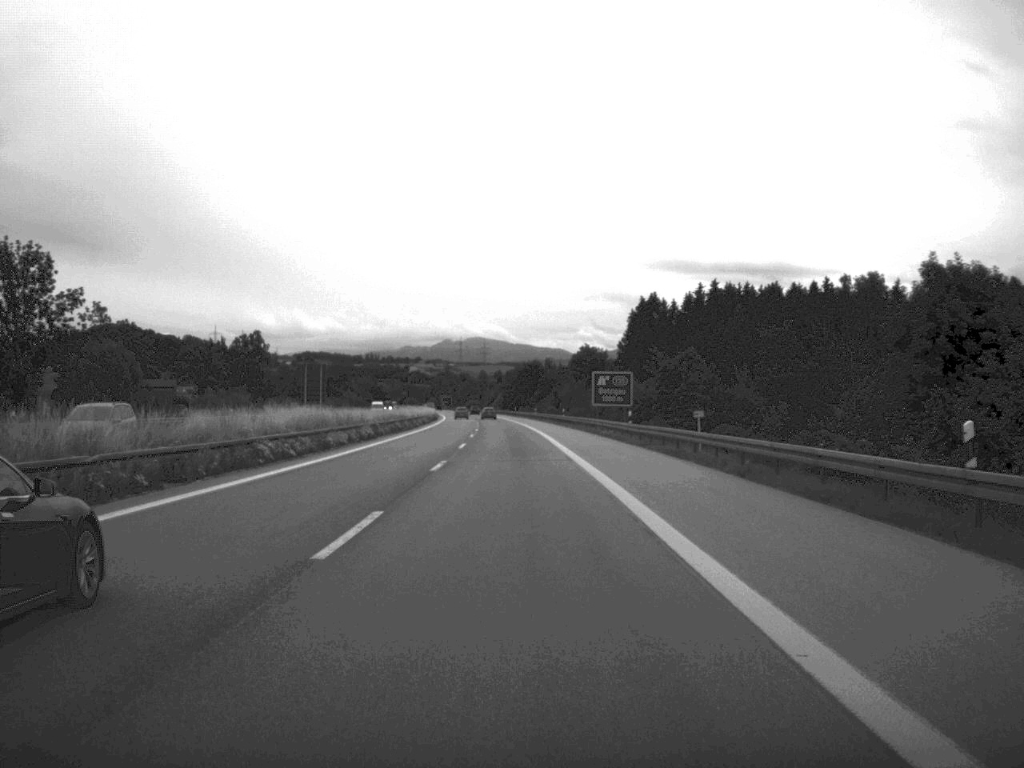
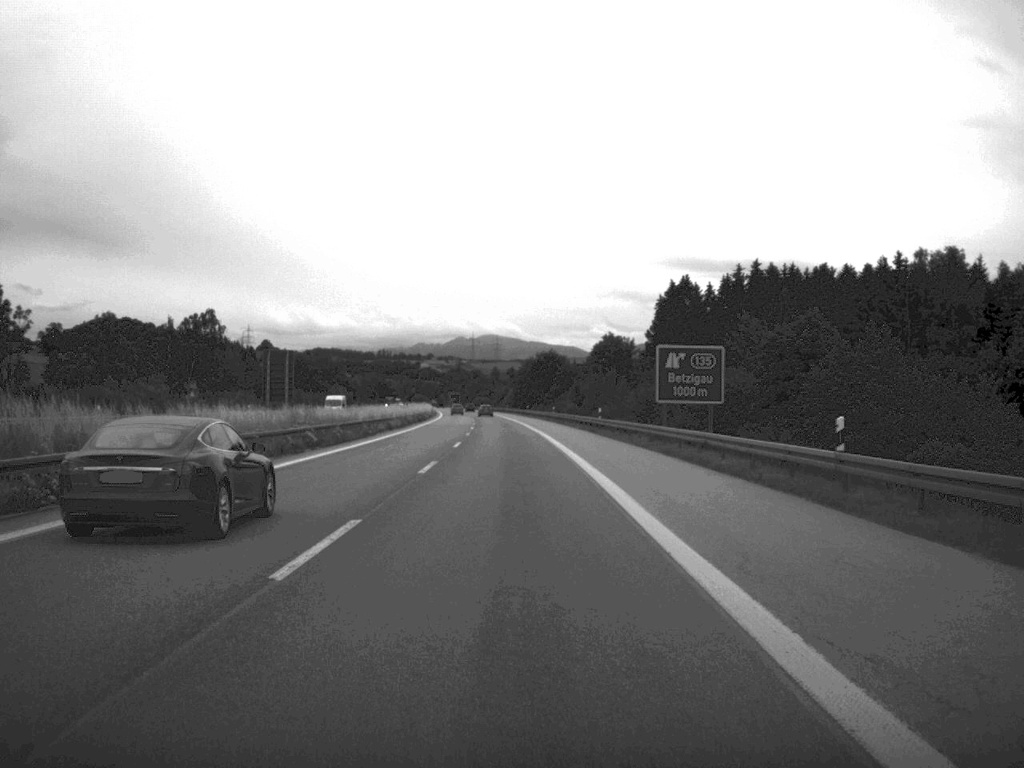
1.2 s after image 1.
(-0.2, +37.6) m; -1°
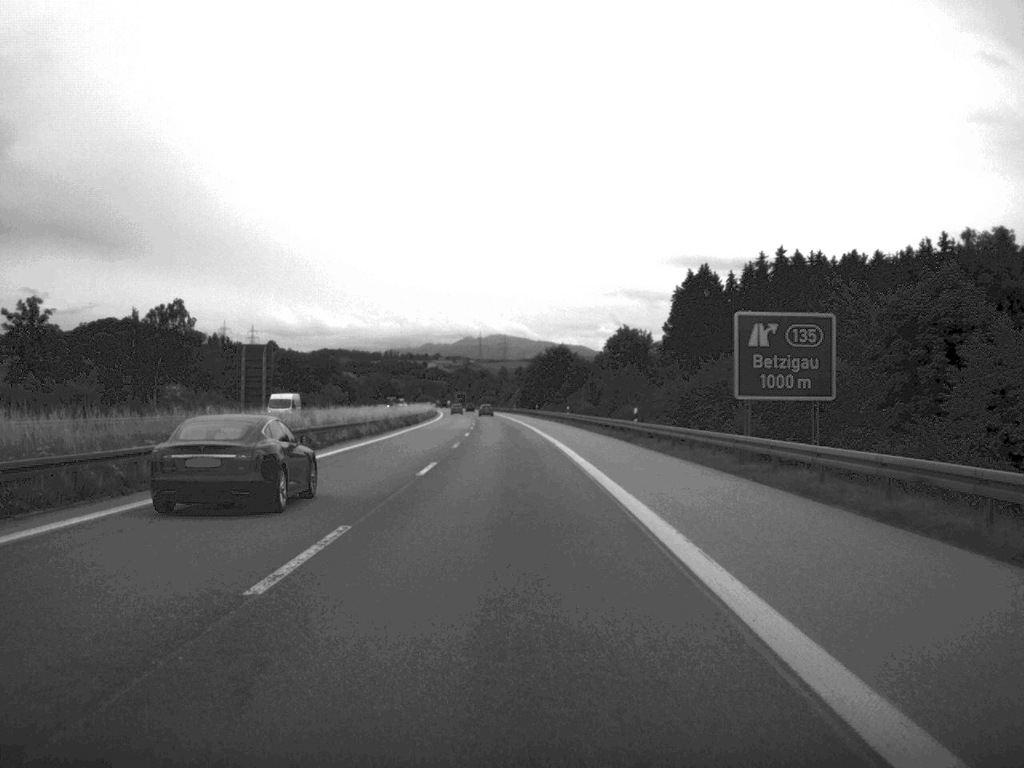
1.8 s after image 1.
(-0.1, +18.5) m; 0°
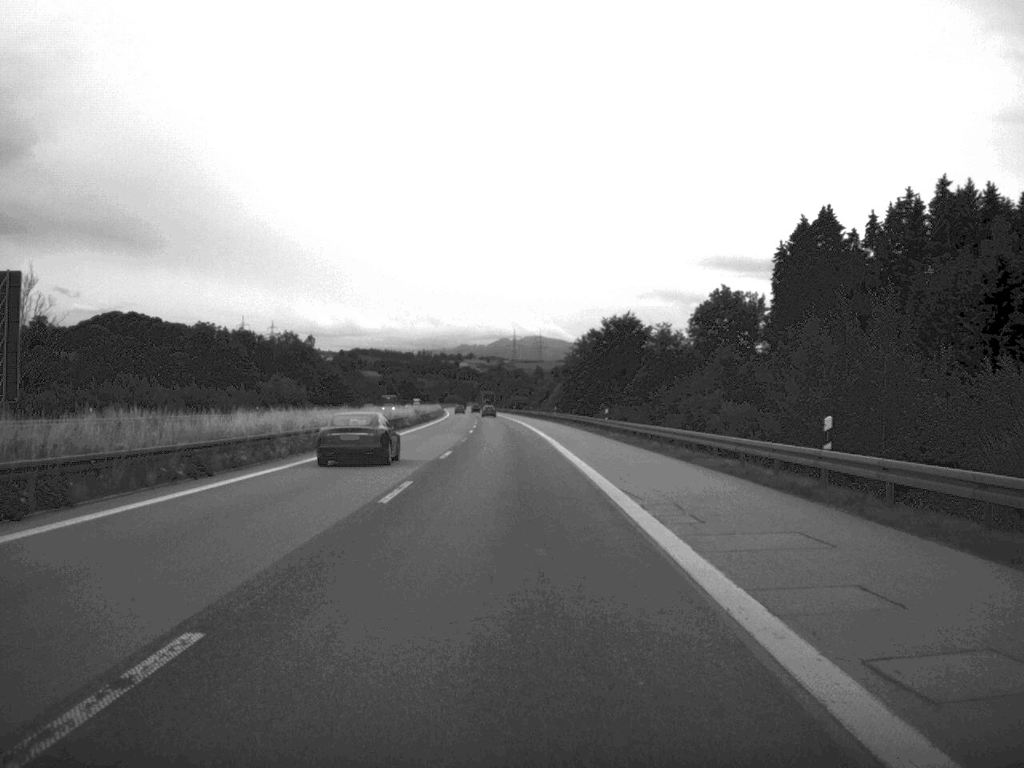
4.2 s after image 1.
(-1.2, +78.8) m; -2°
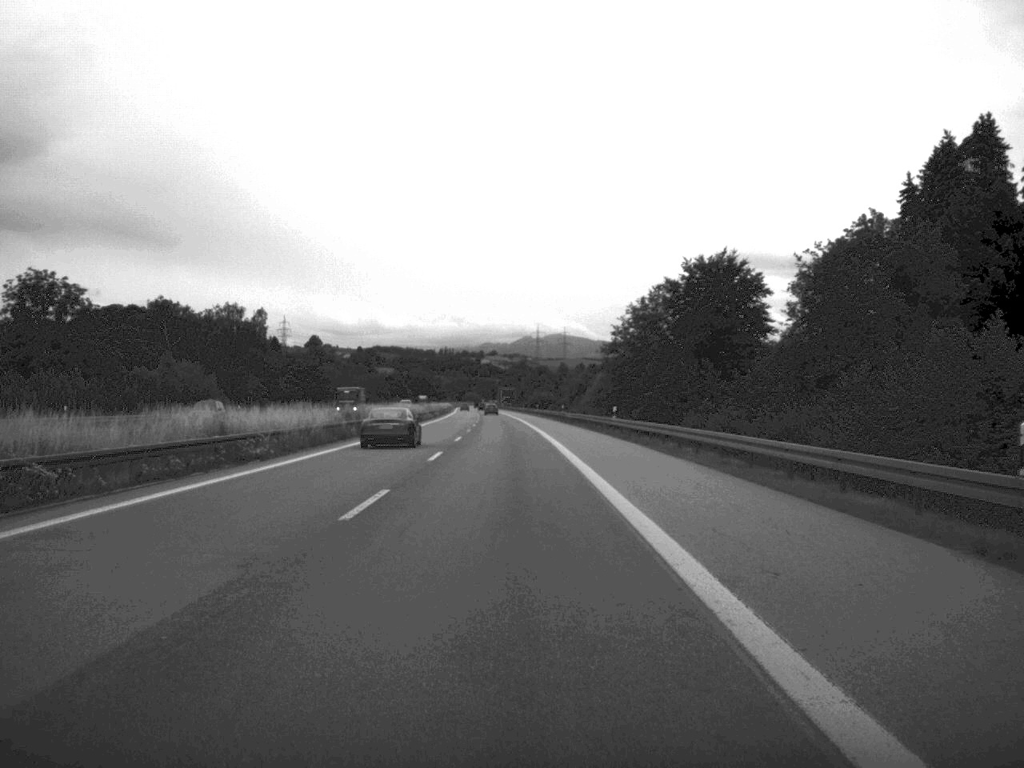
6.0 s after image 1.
(-0.5, +56.8) m; -1°
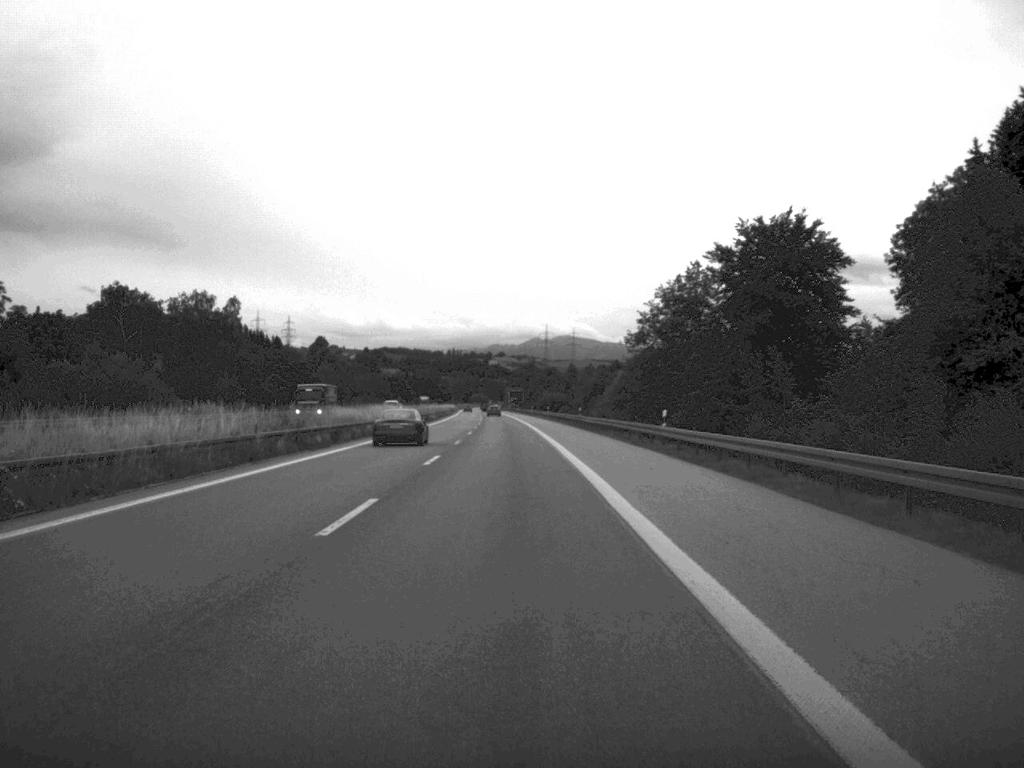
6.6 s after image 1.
(-0.1, +19.5) m; 0°
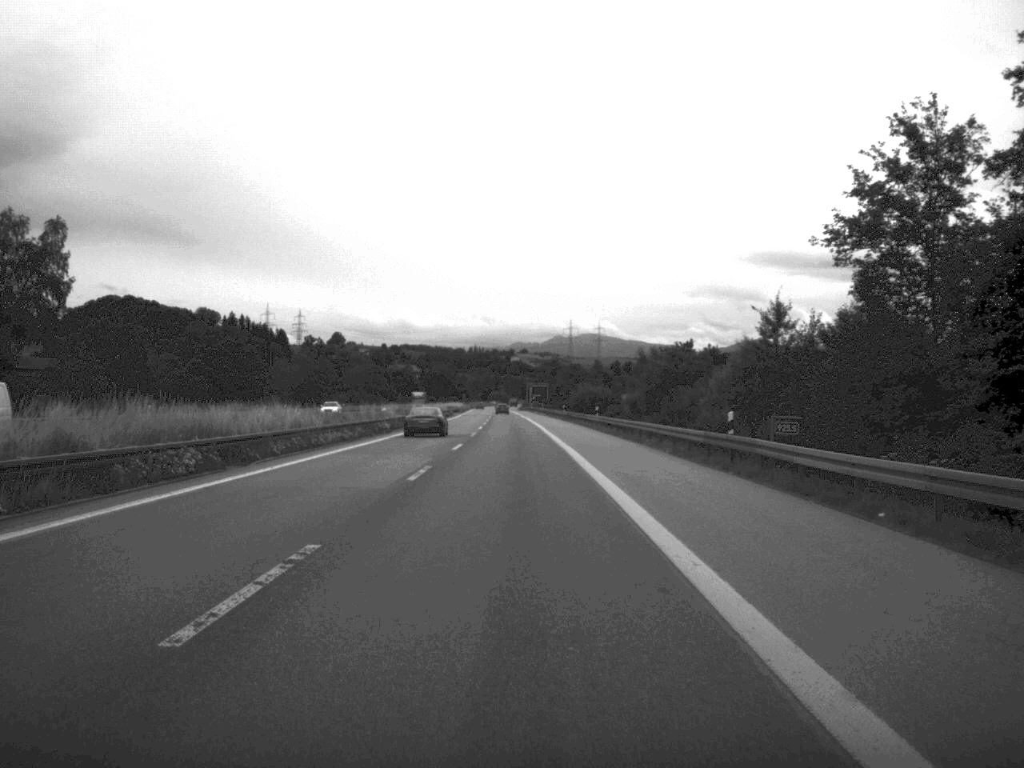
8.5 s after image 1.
(-0.6, +60.2) m; -1°
